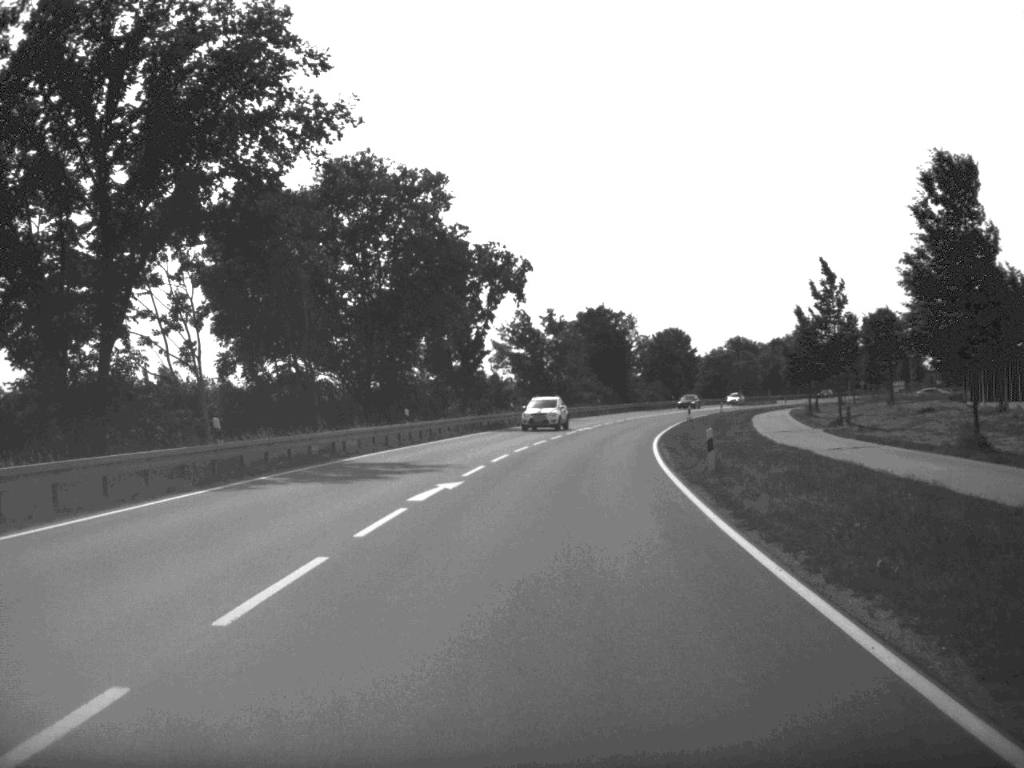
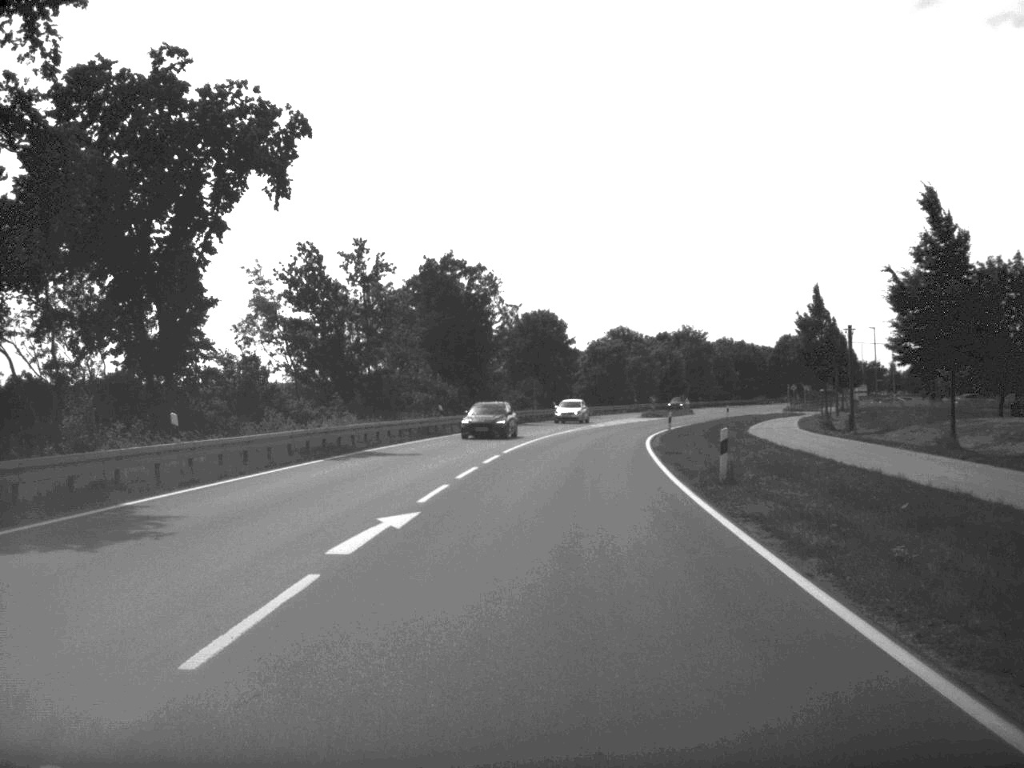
(+2.8, +48.4) m; +7°
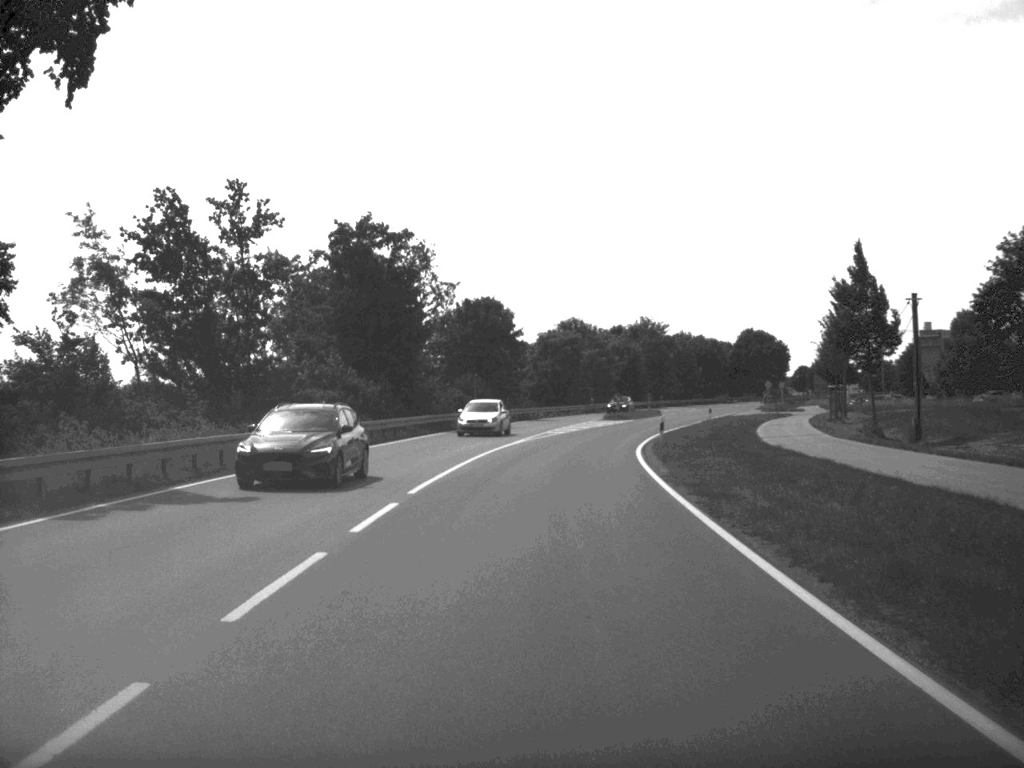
(+0.3, +16.1) m; +2°
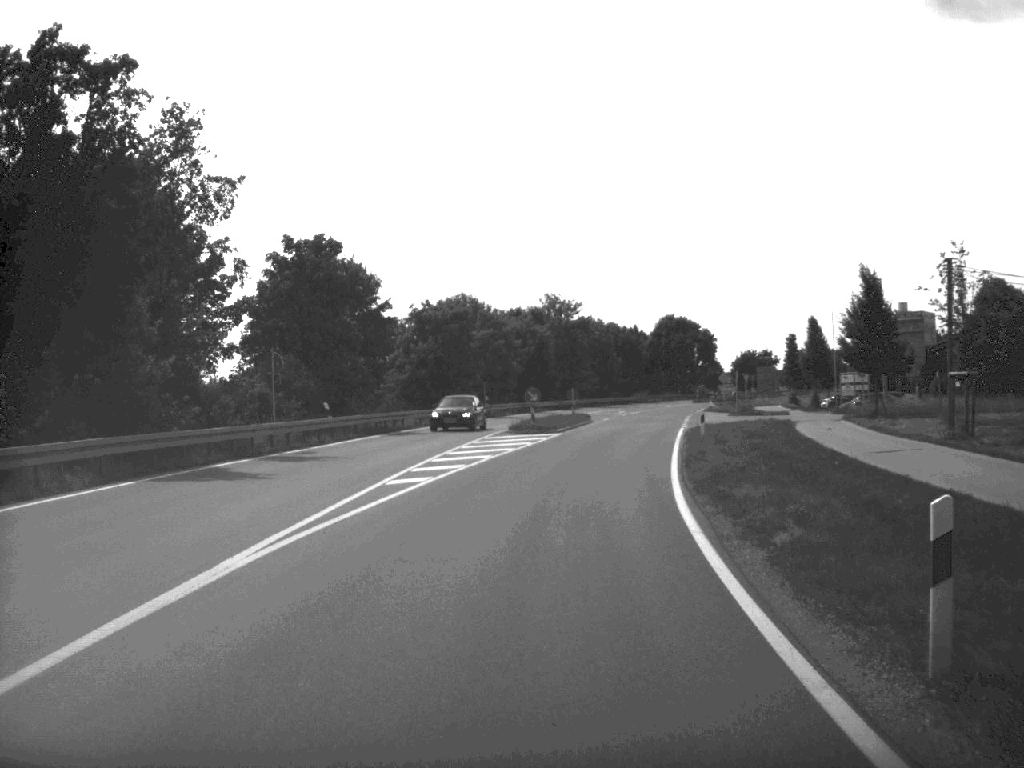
(+1.4, +33.0) m; +5°
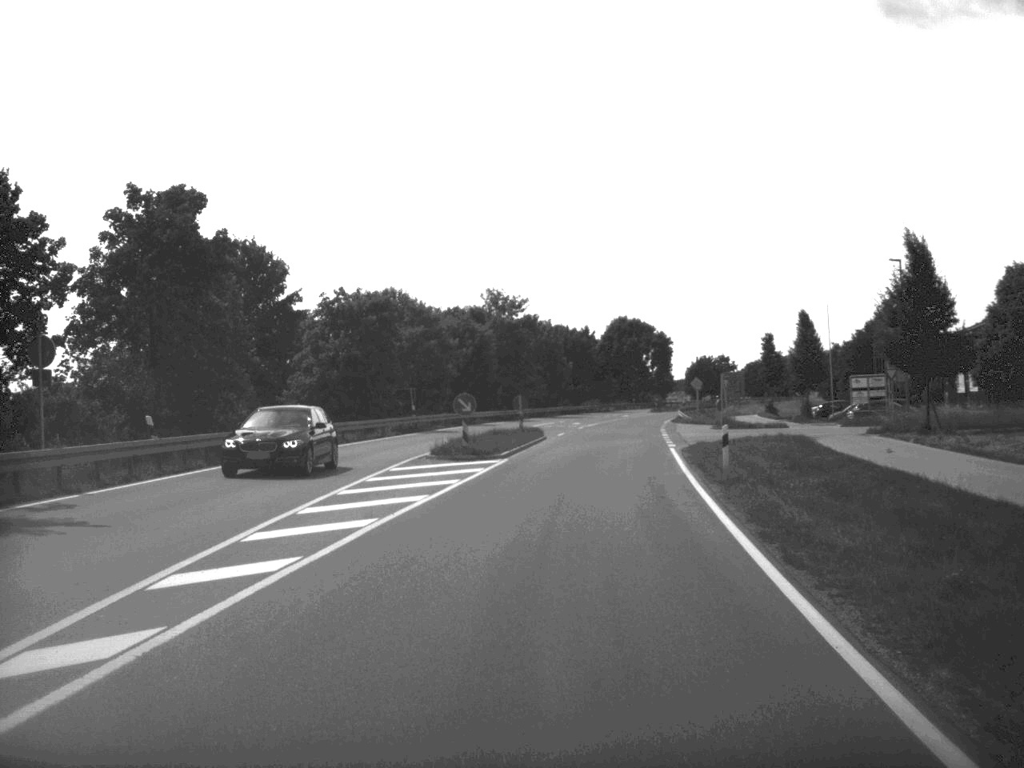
(+0.3, +14.9) m; +3°
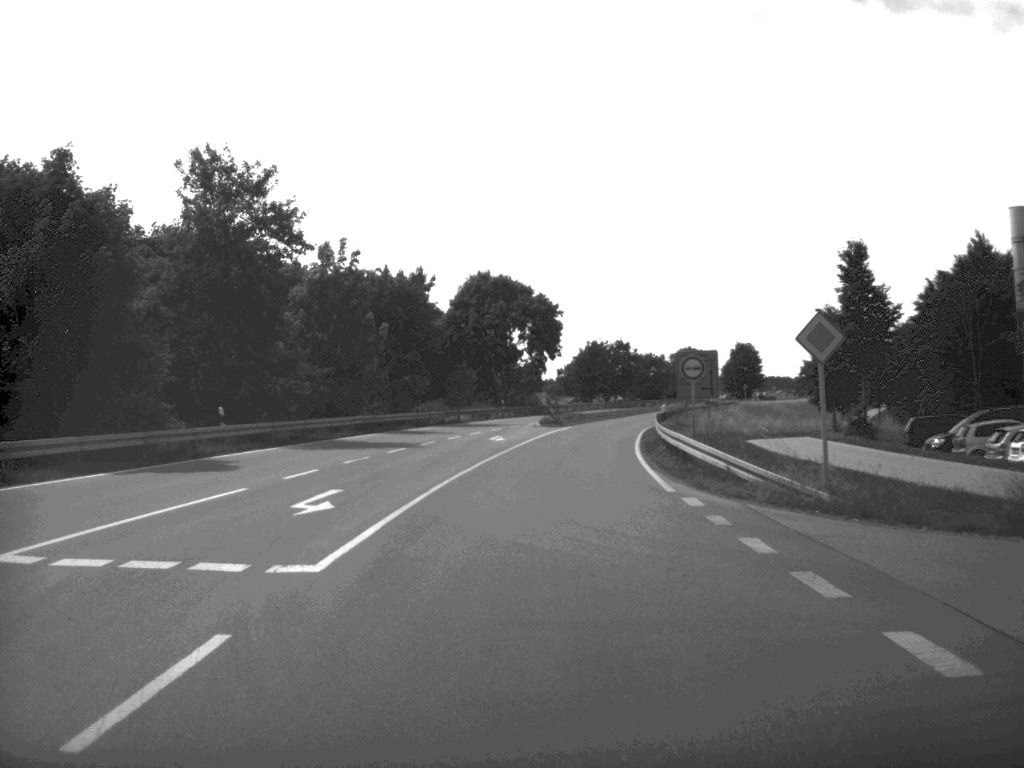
(+4.0, +61.6) m; +6°
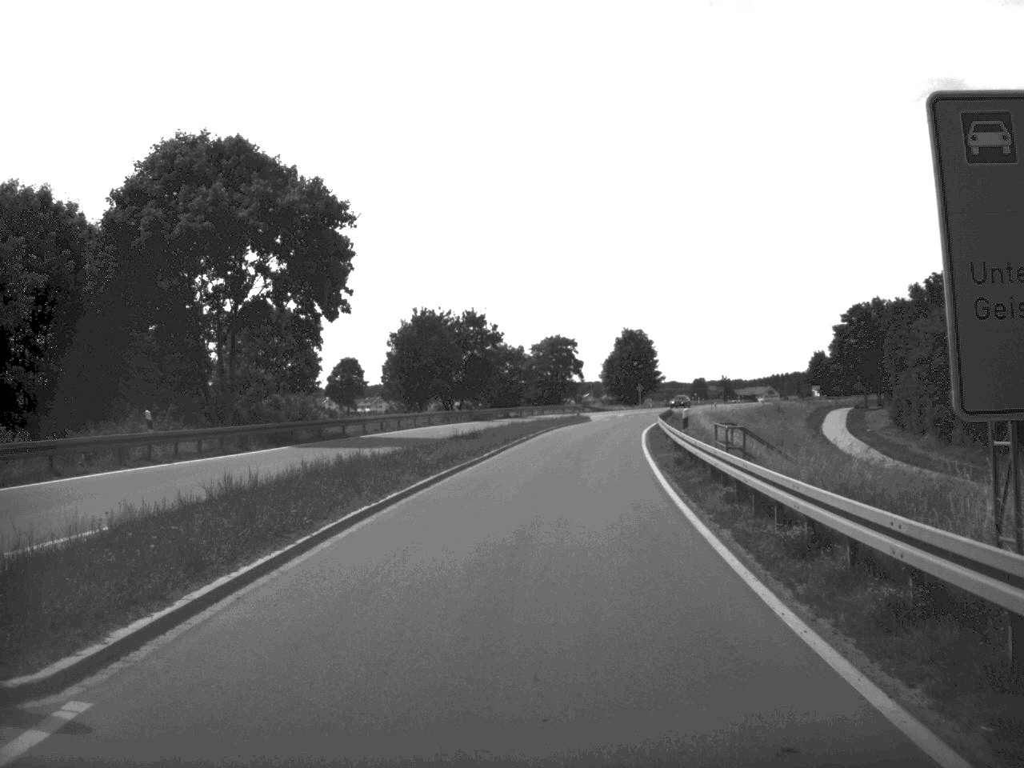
(+3.7, +59.3) m; +7°
